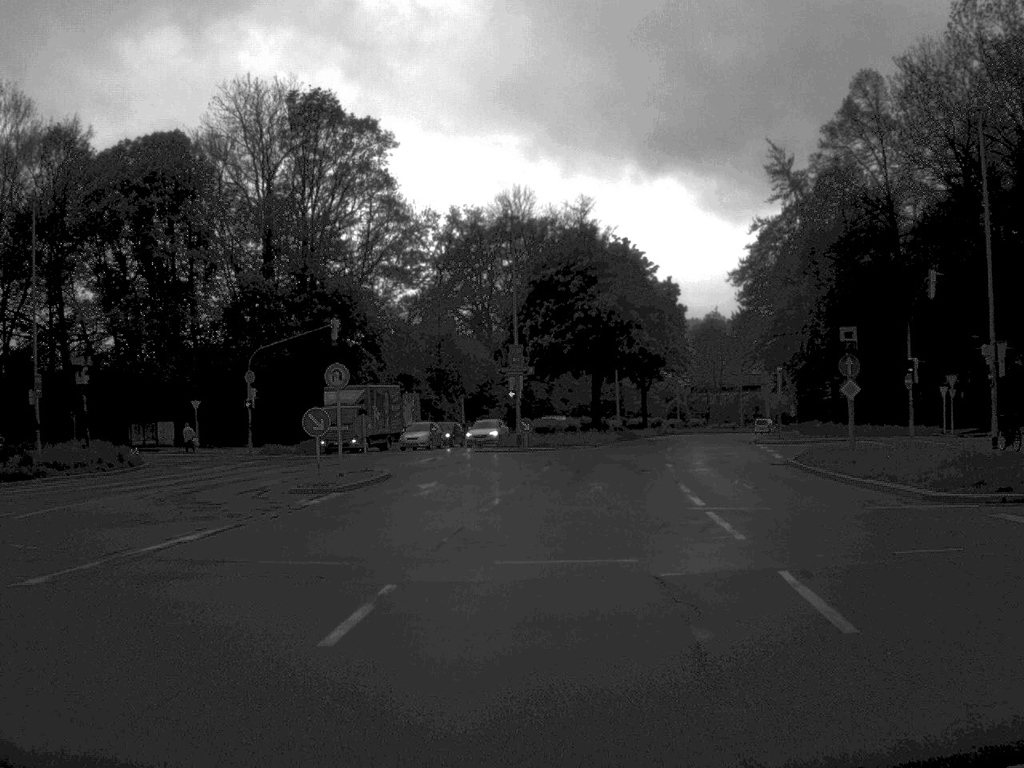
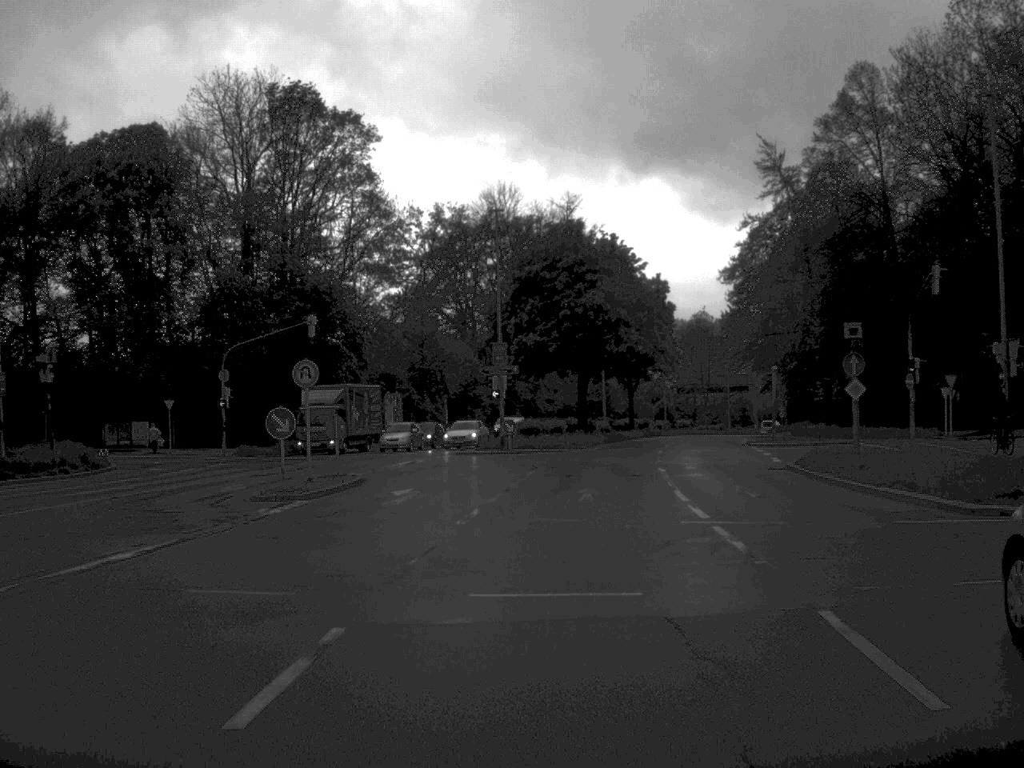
(0.0, +2.2) m; +1°
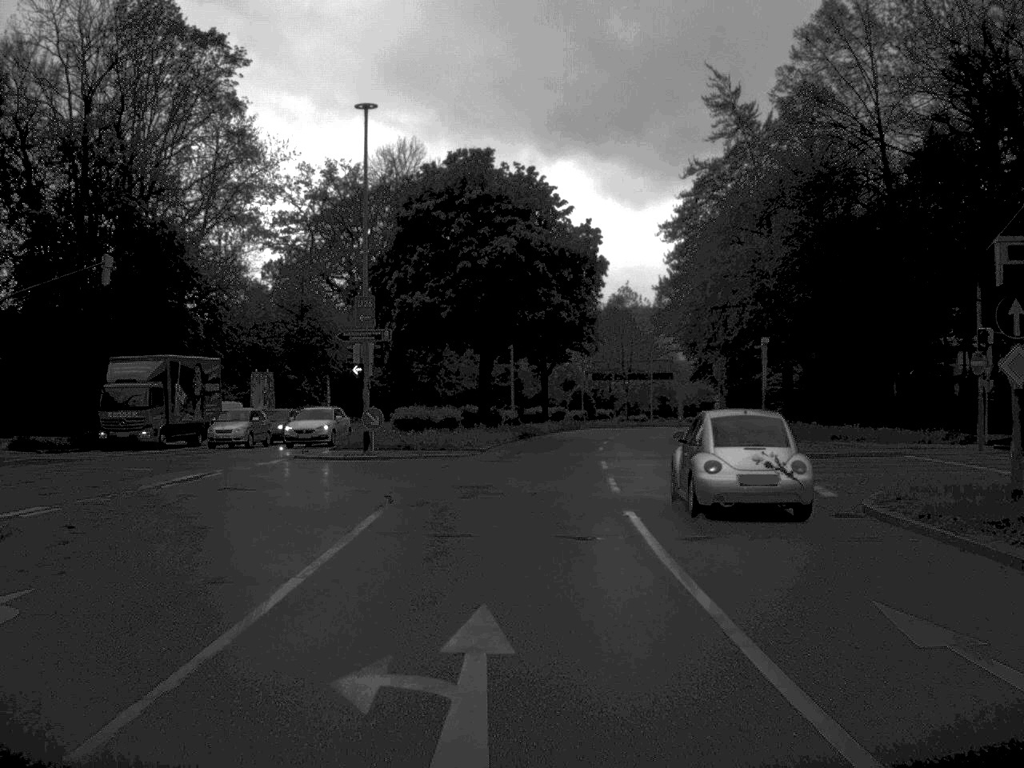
(+0.7, +16.9) m; +4°
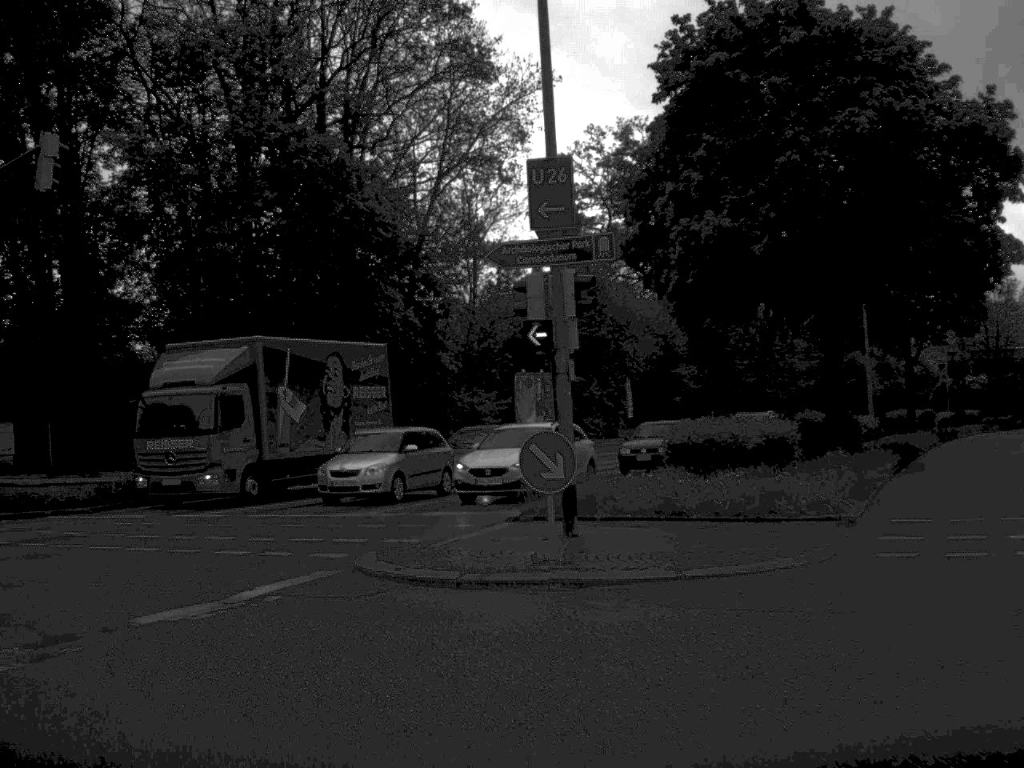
(-0.8, +22.3) m; -16°
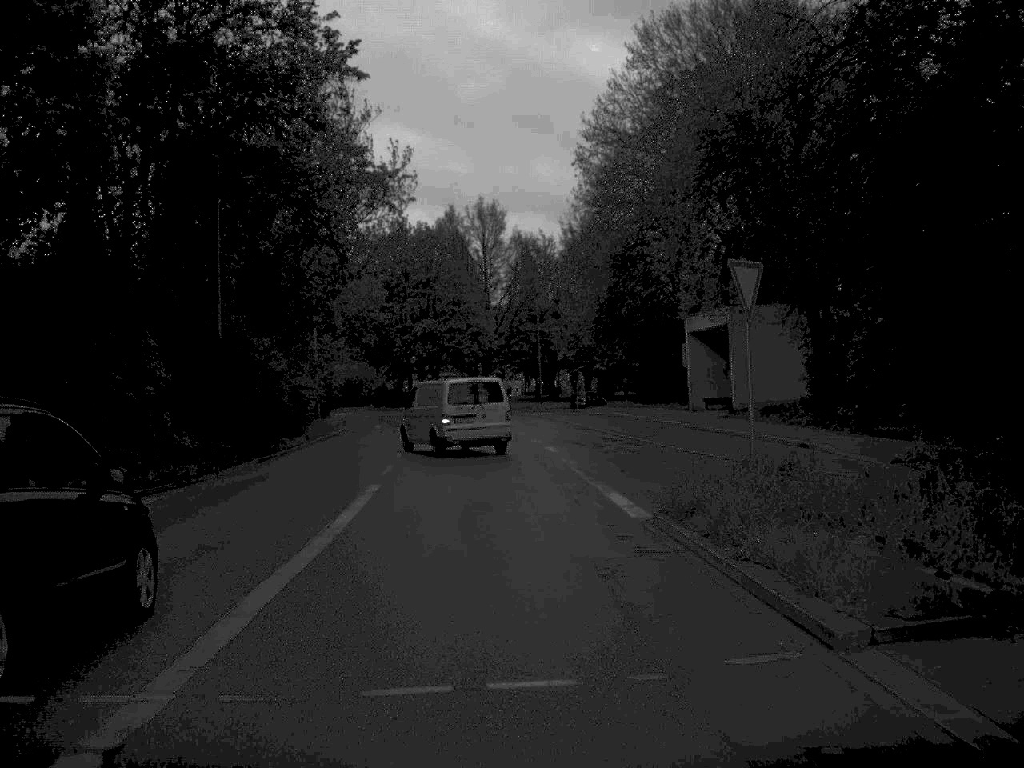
(-12.5, +16.1) m; -63°
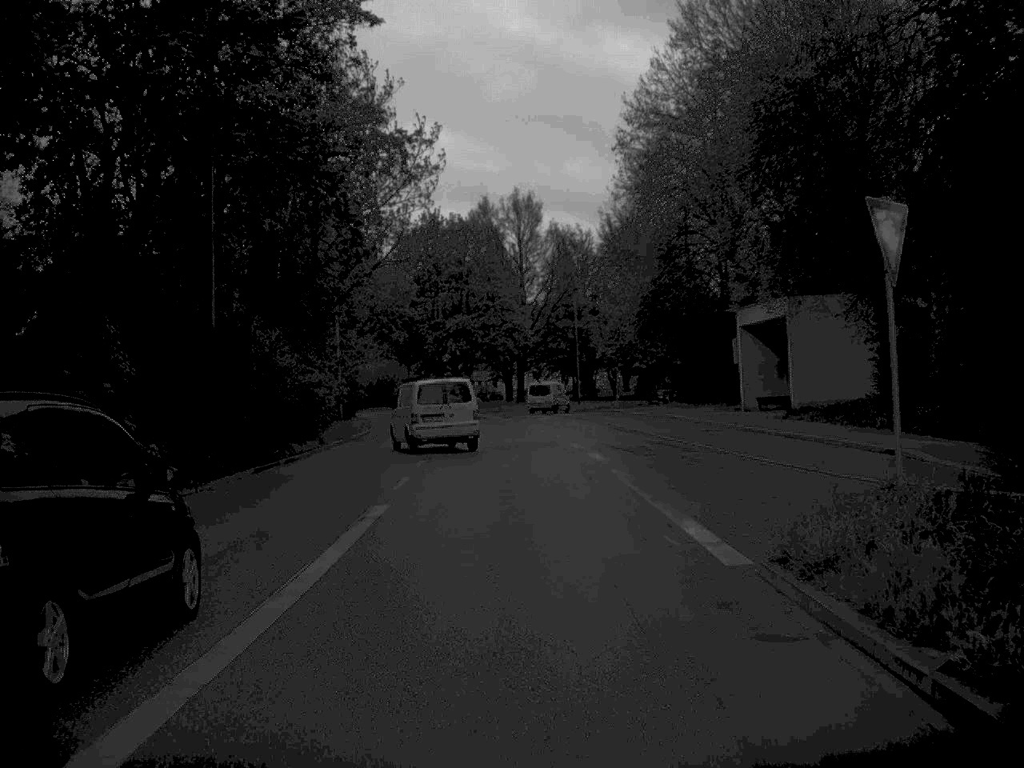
(-0.1, +4.6) m; -2°
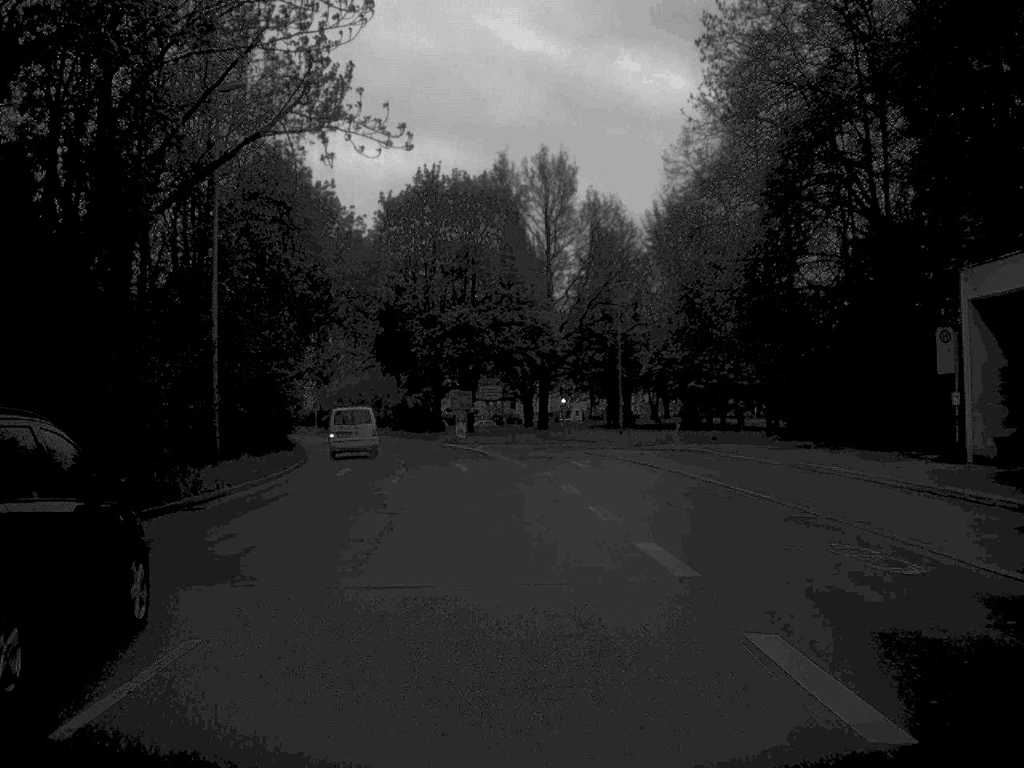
(-0.2, +27.3) m; -1°
